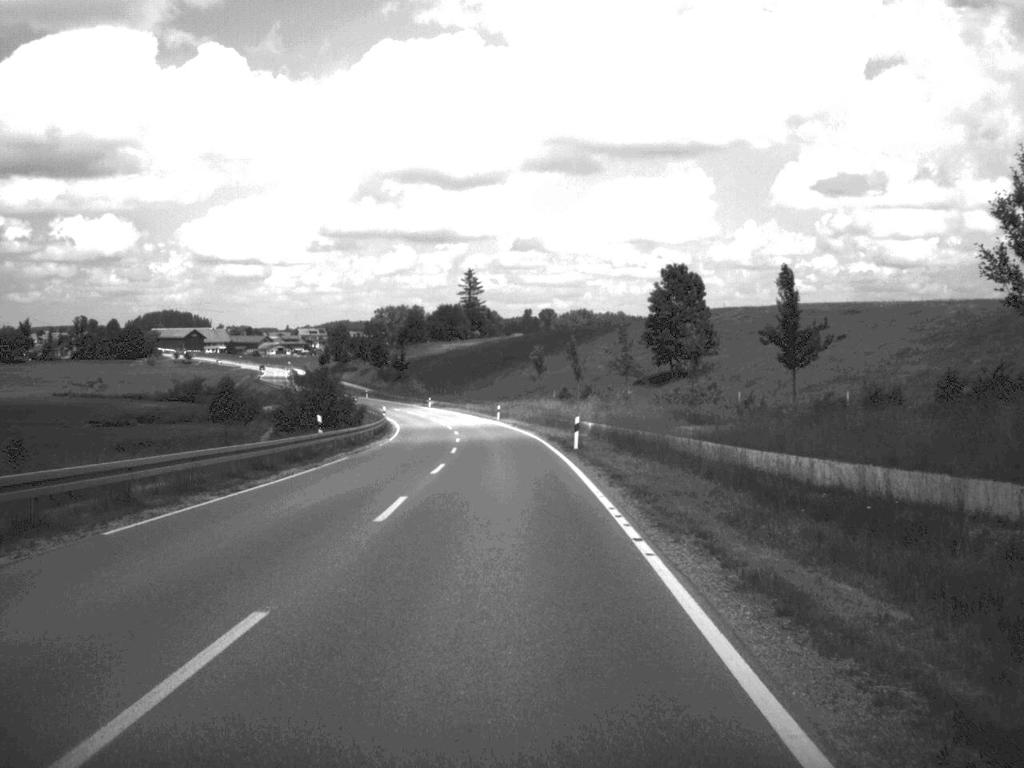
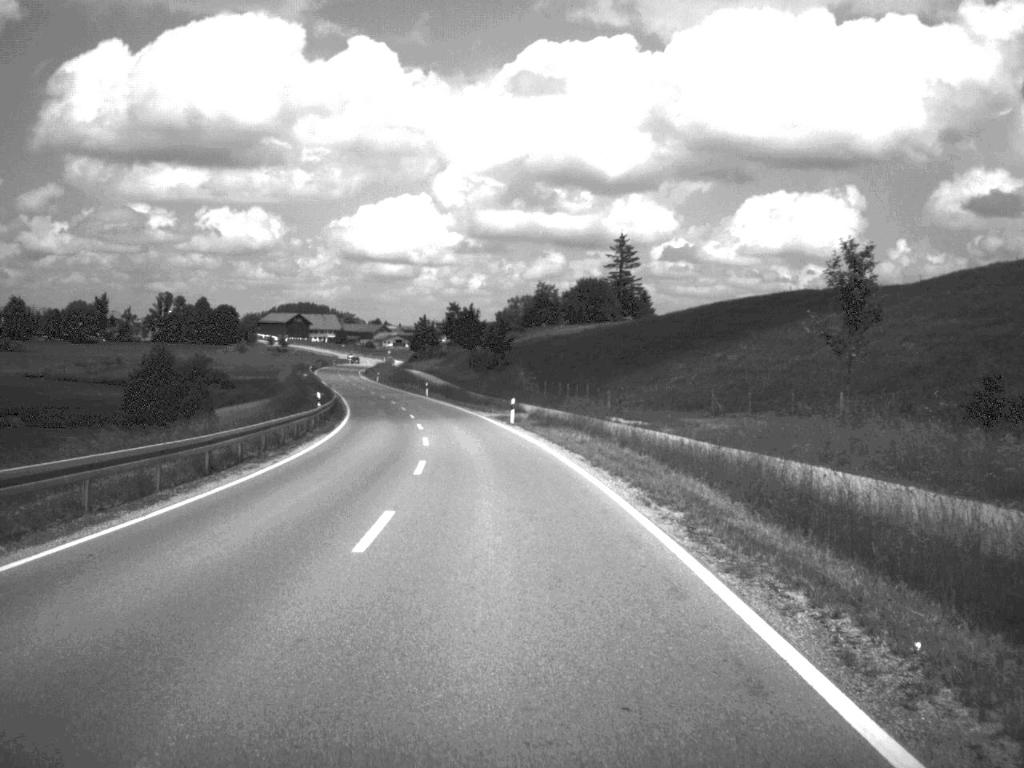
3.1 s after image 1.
(-4.1, +85.7) m; -7°
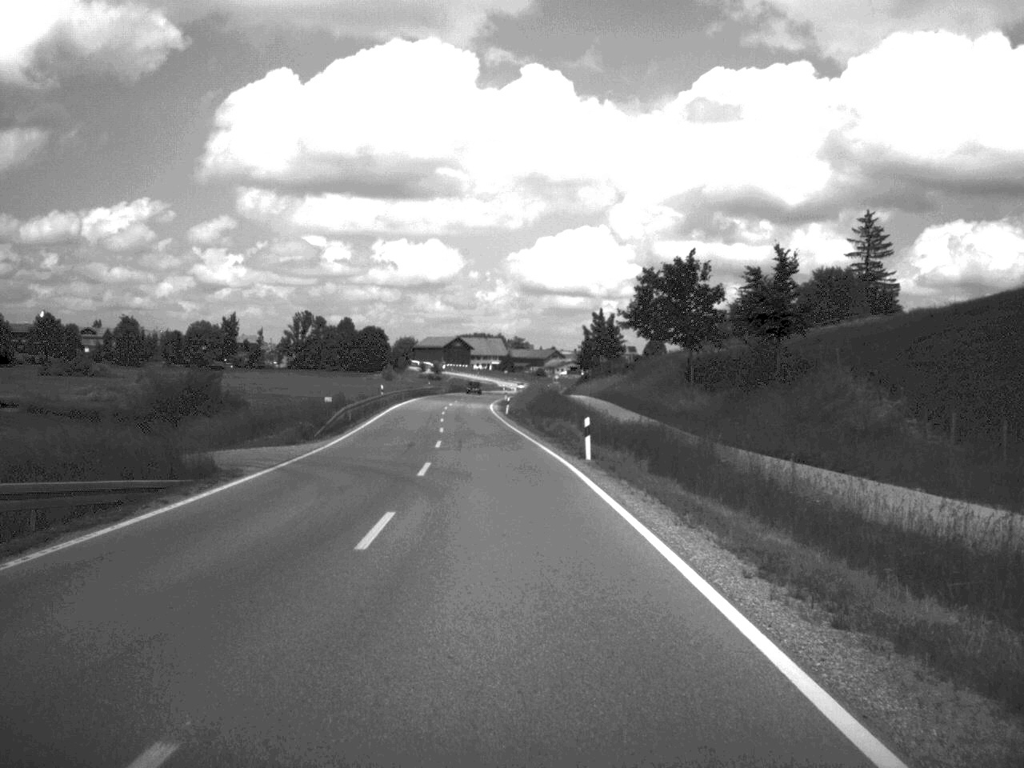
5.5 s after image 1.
(-5.0, +69.7) m; -8°
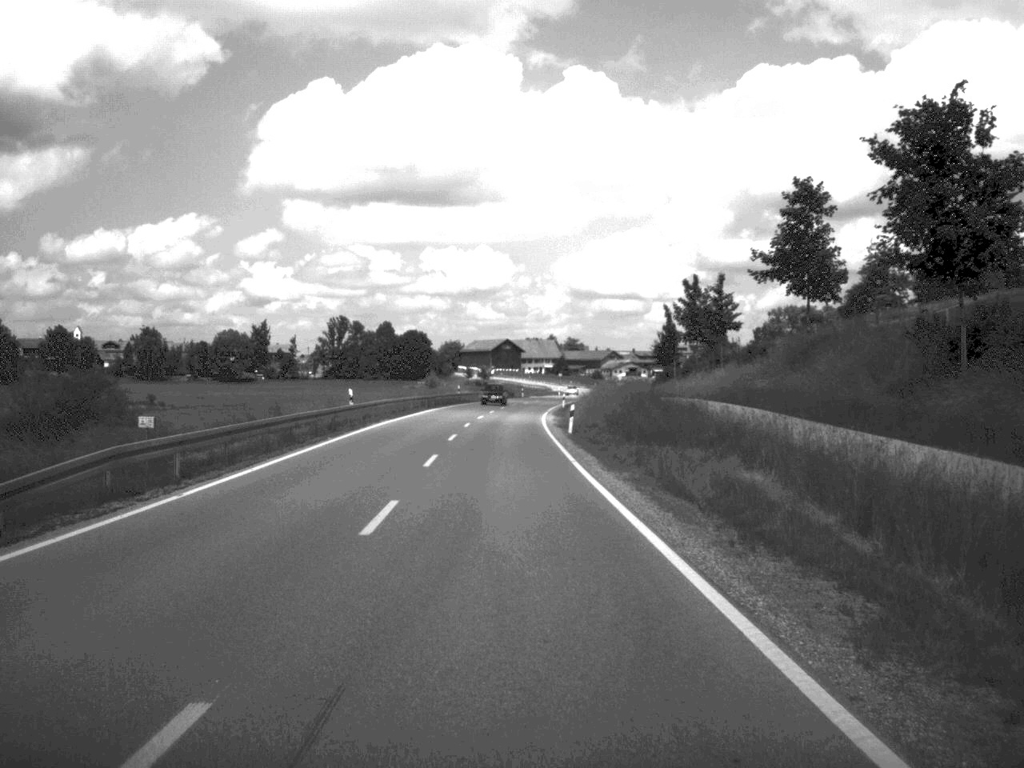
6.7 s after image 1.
(-0.8, +34.4) m; -2°
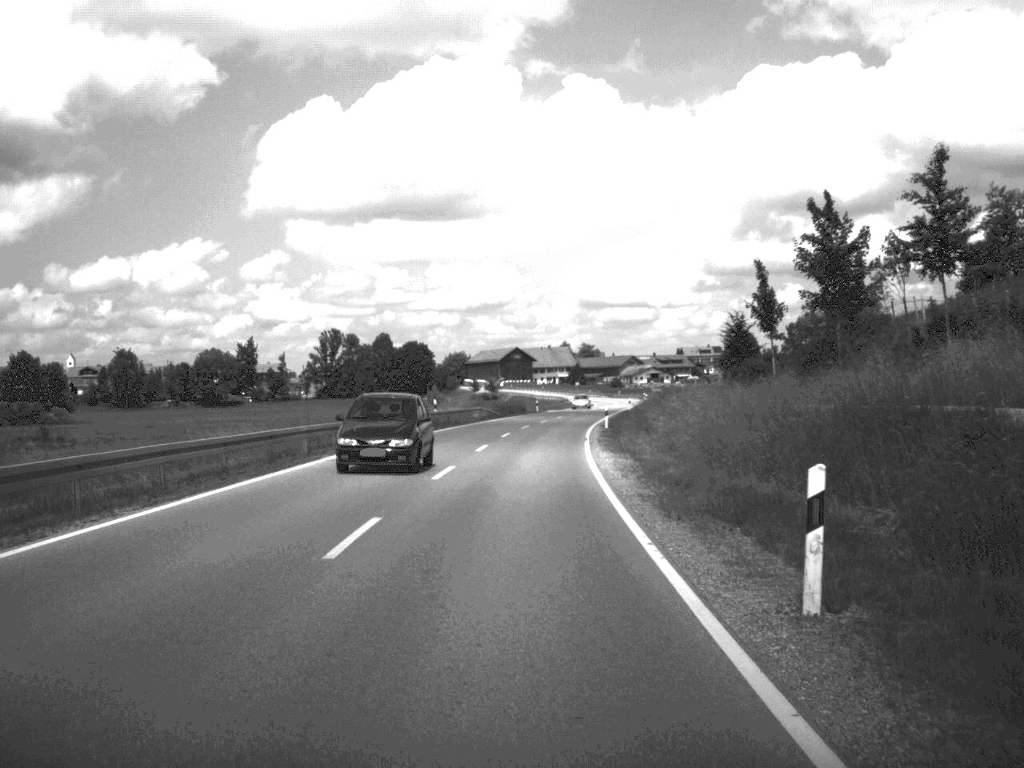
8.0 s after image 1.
(-0.4, +36.8) m; -1°
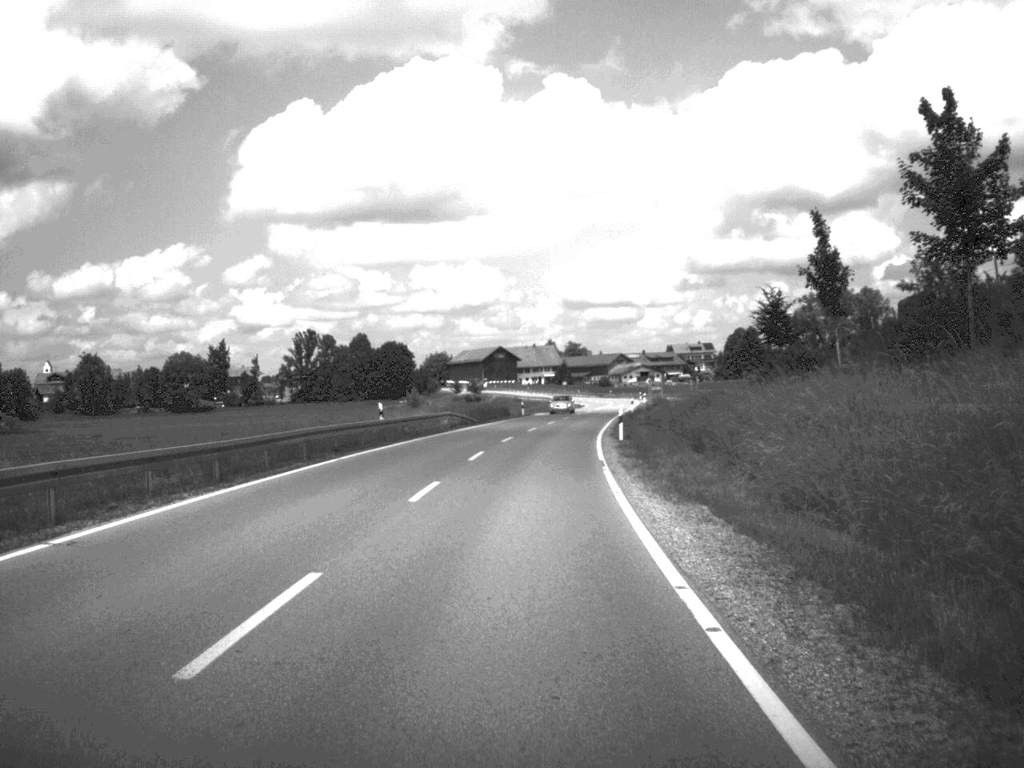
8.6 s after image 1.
(+0.1, +16.8) m; +1°
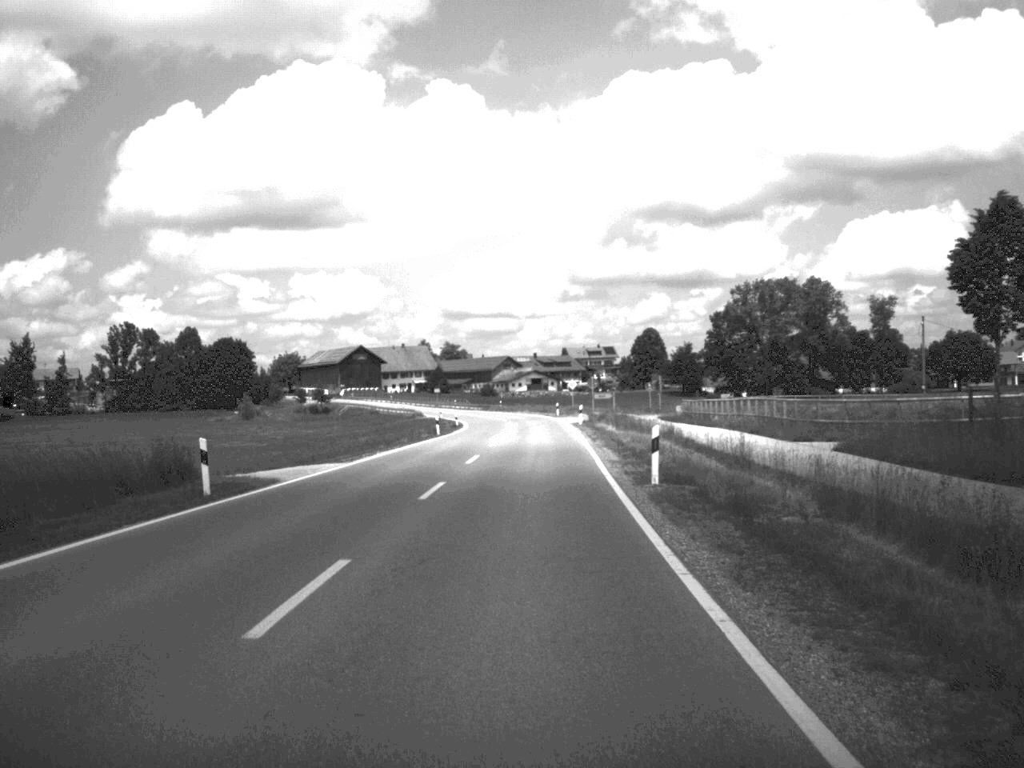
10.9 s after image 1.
(+3.1, +68.5) m; +5°
